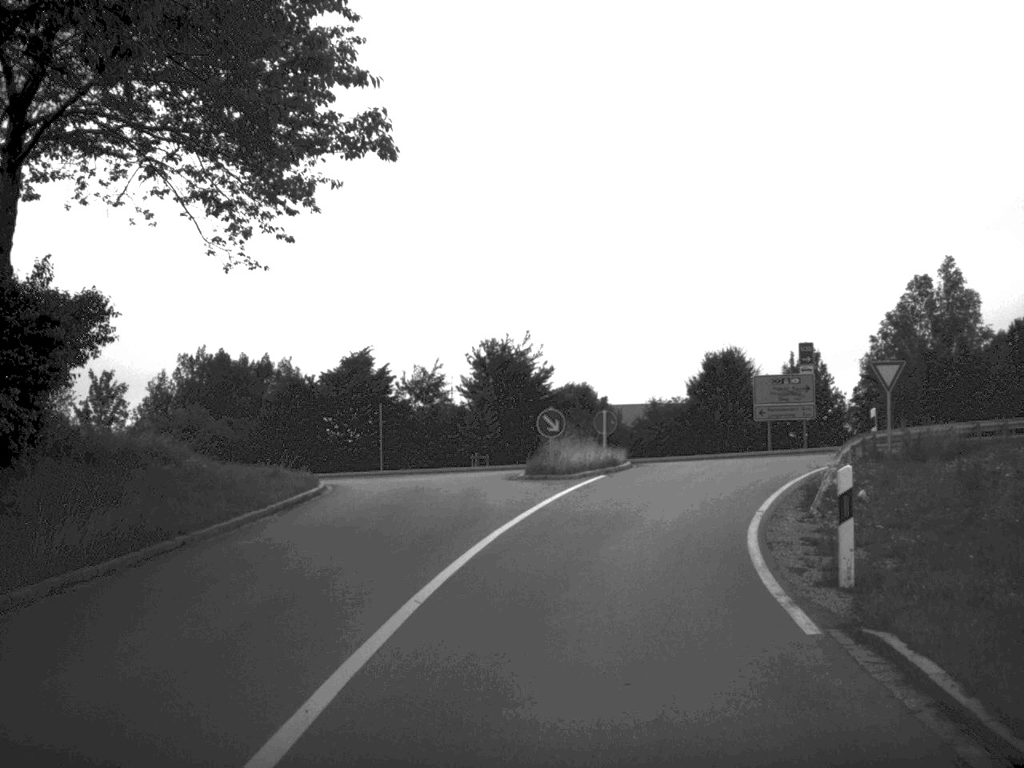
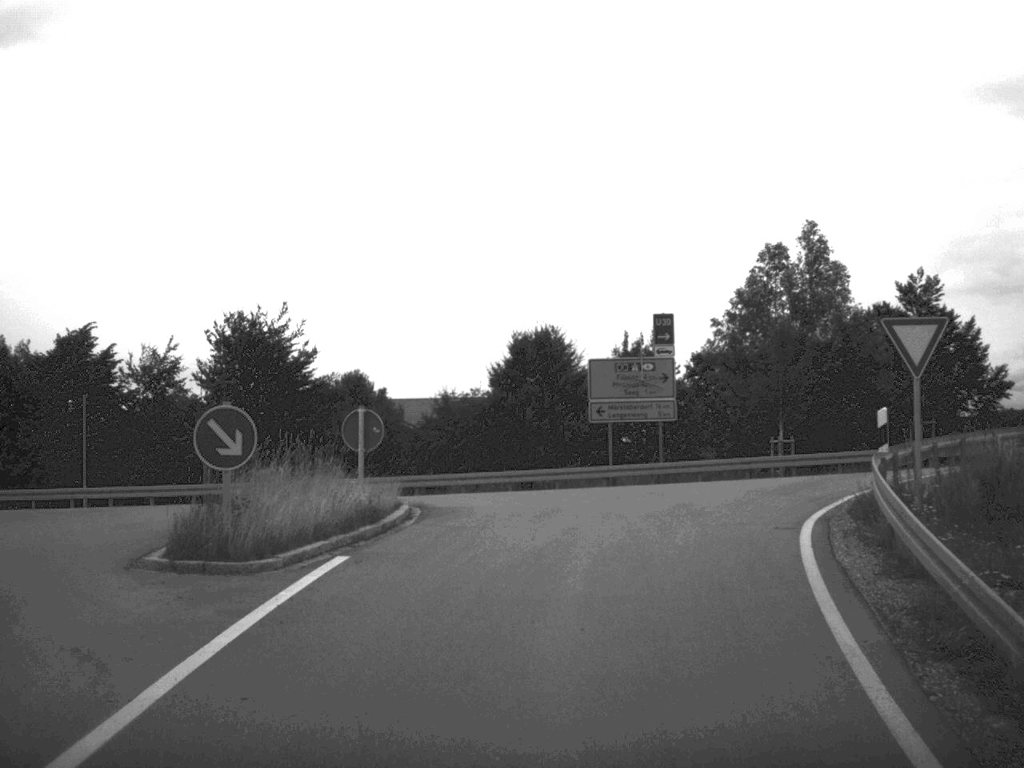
(+1.1, +15.1) m; +9°
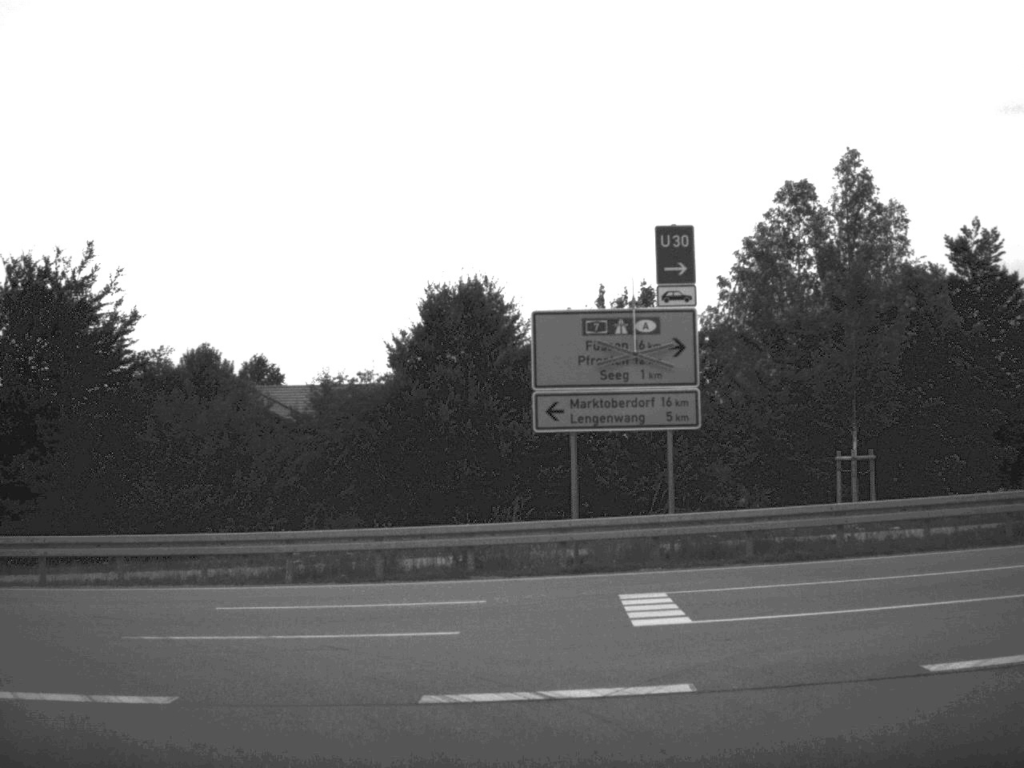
(+1.1, +17.5) m; +1°
